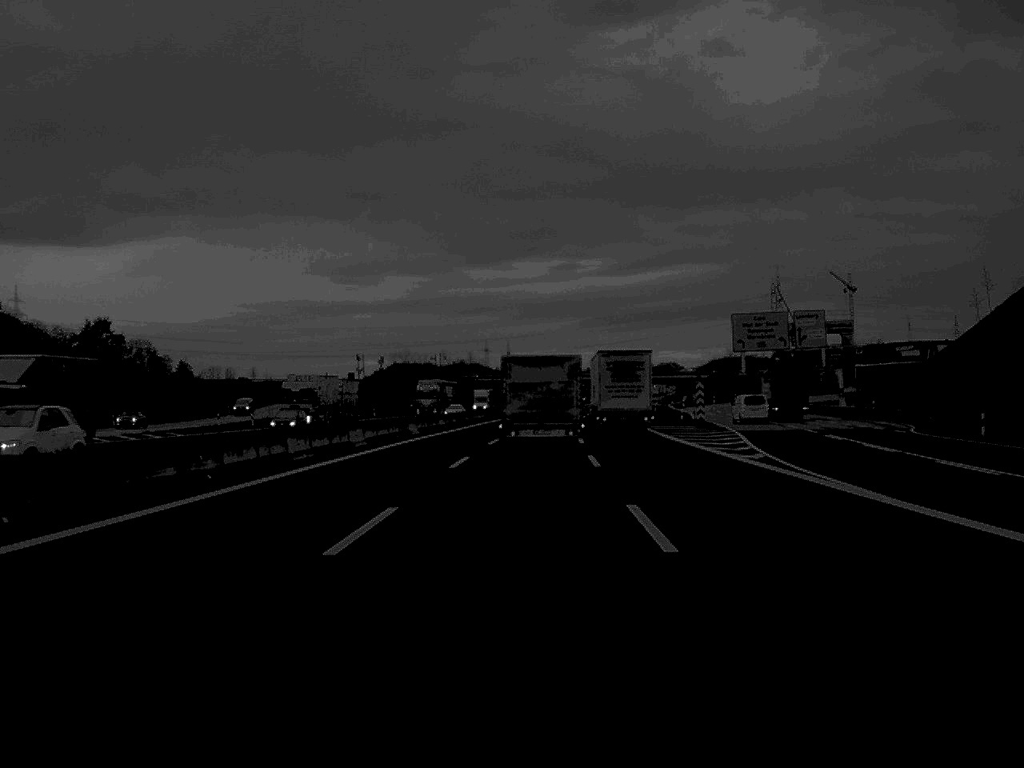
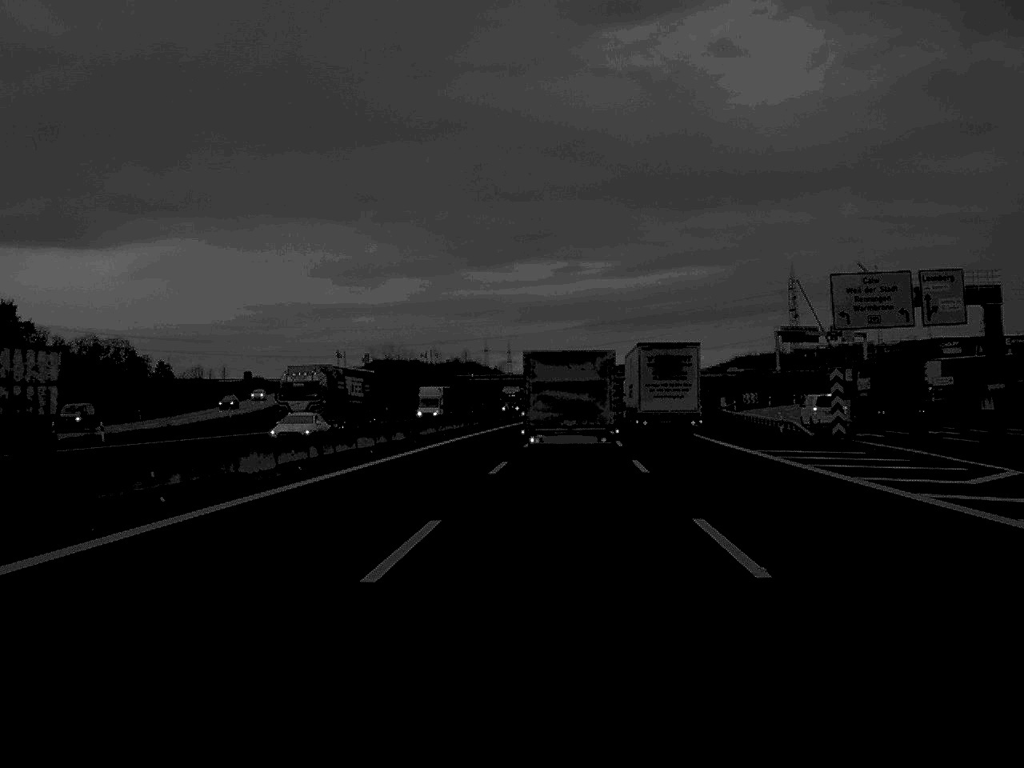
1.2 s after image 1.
(0.0, +37.6) m; 0°
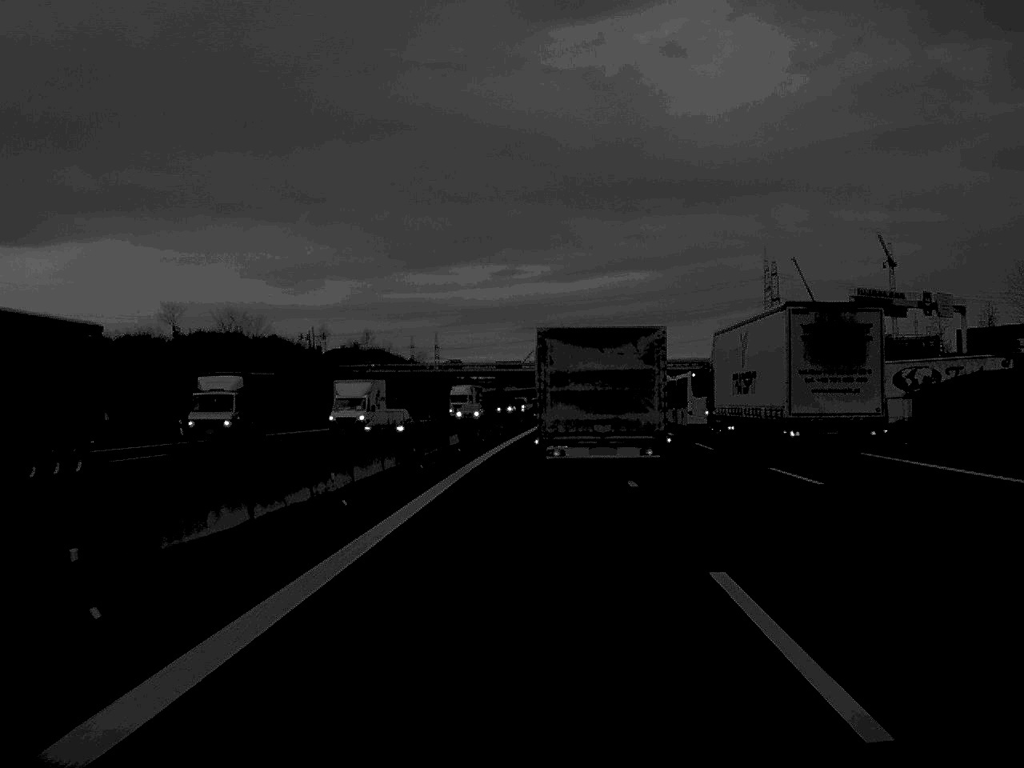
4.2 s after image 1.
(+1.4, +94.7) m; +3°
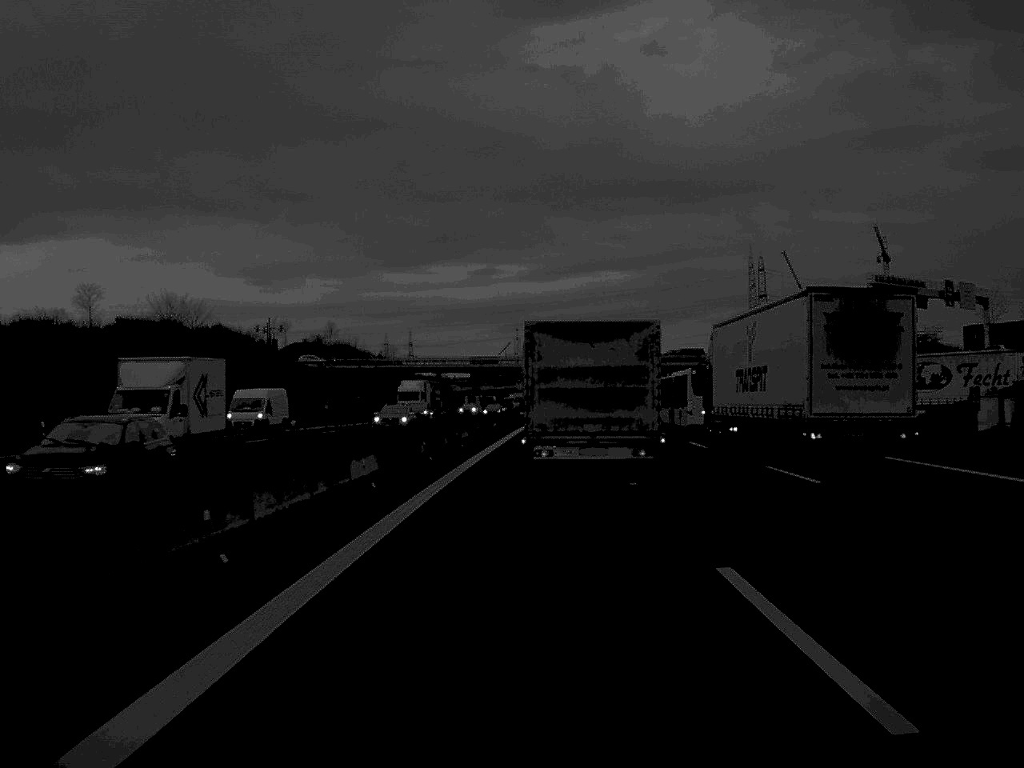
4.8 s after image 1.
(+0.2, +17.8) m; +1°
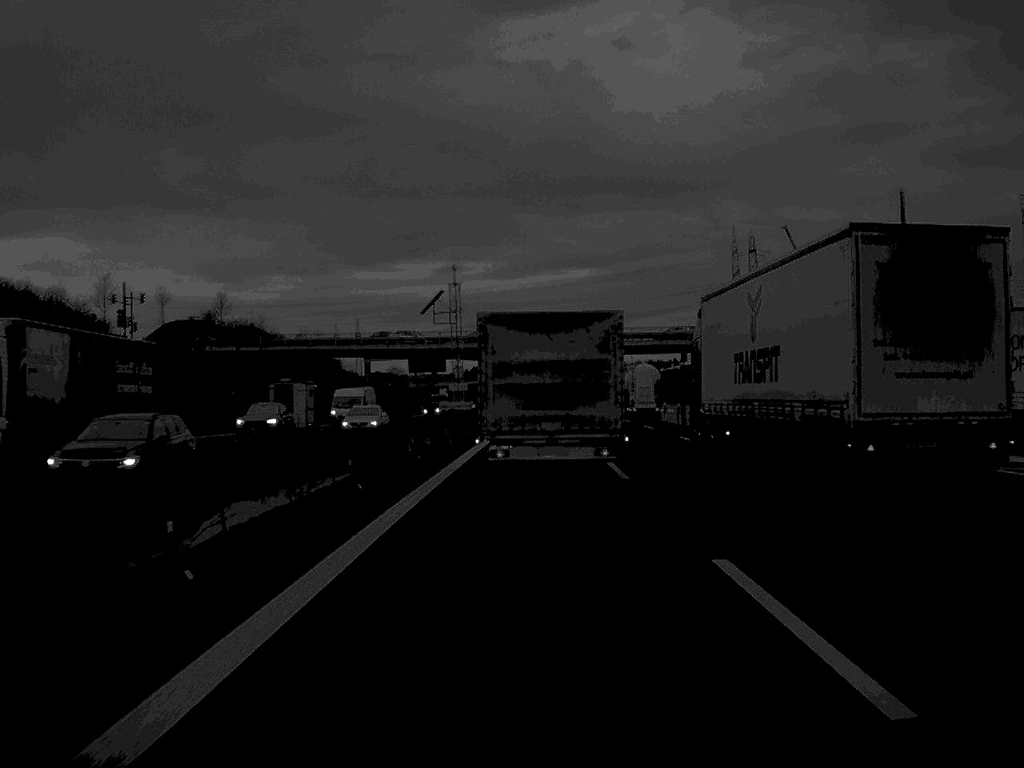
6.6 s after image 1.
(+0.9, +53.3) m; +2°
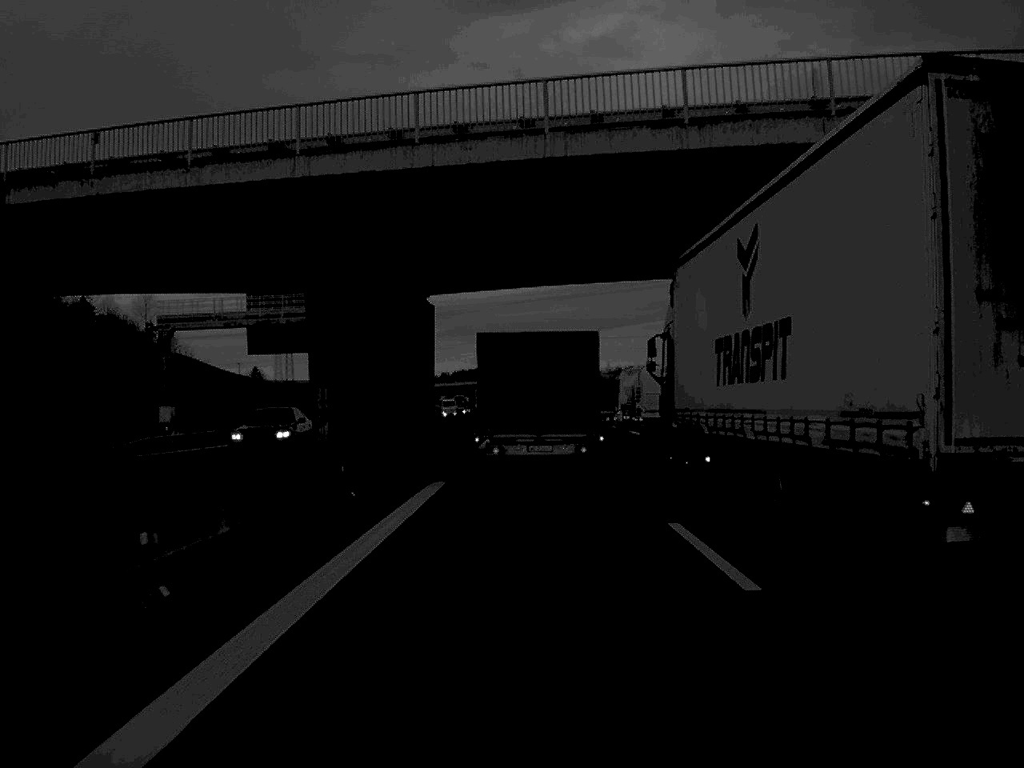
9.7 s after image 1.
(+1.0, +84.7) m; +1°
